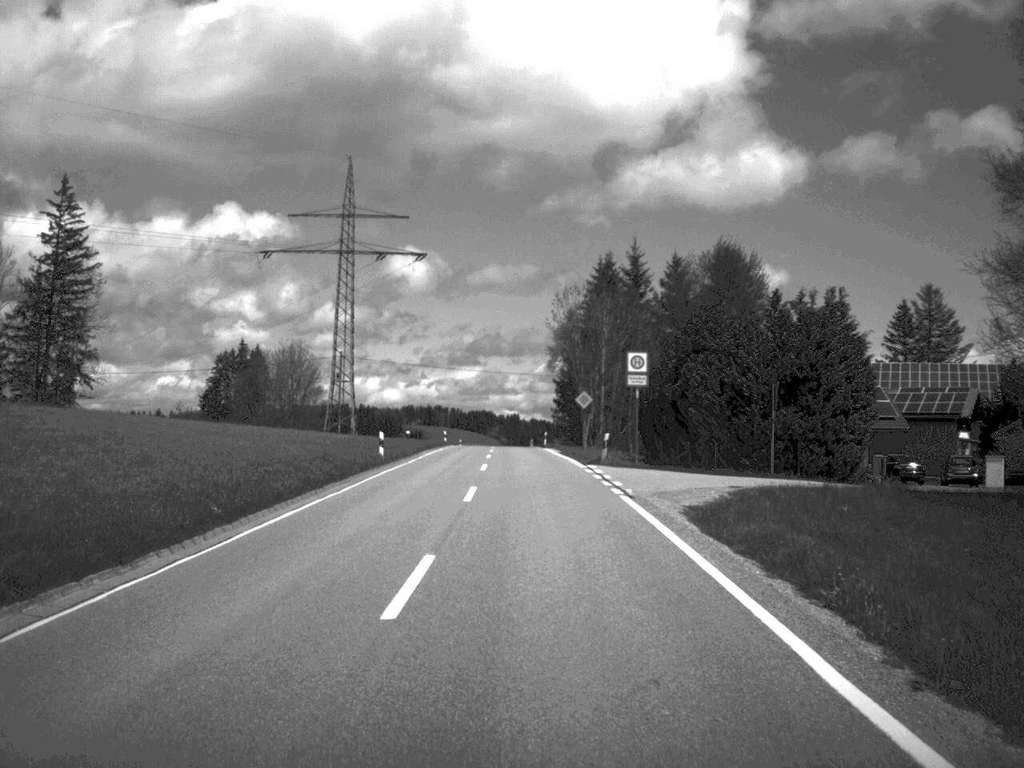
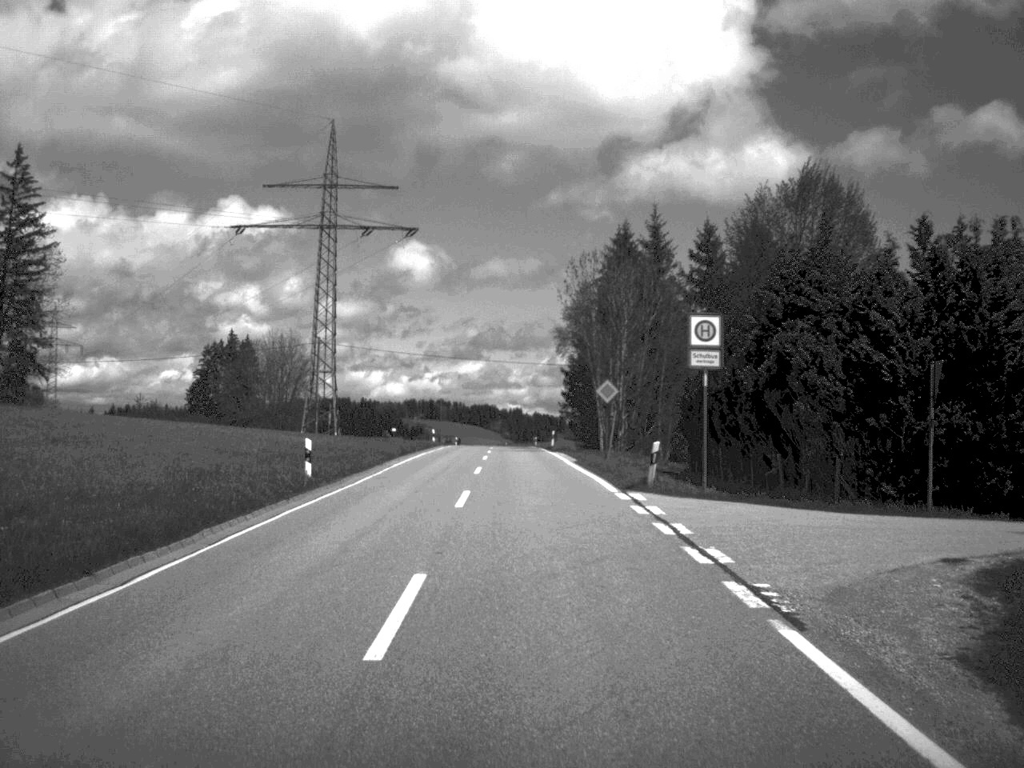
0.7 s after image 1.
(0.0, +13.7) m; 0°
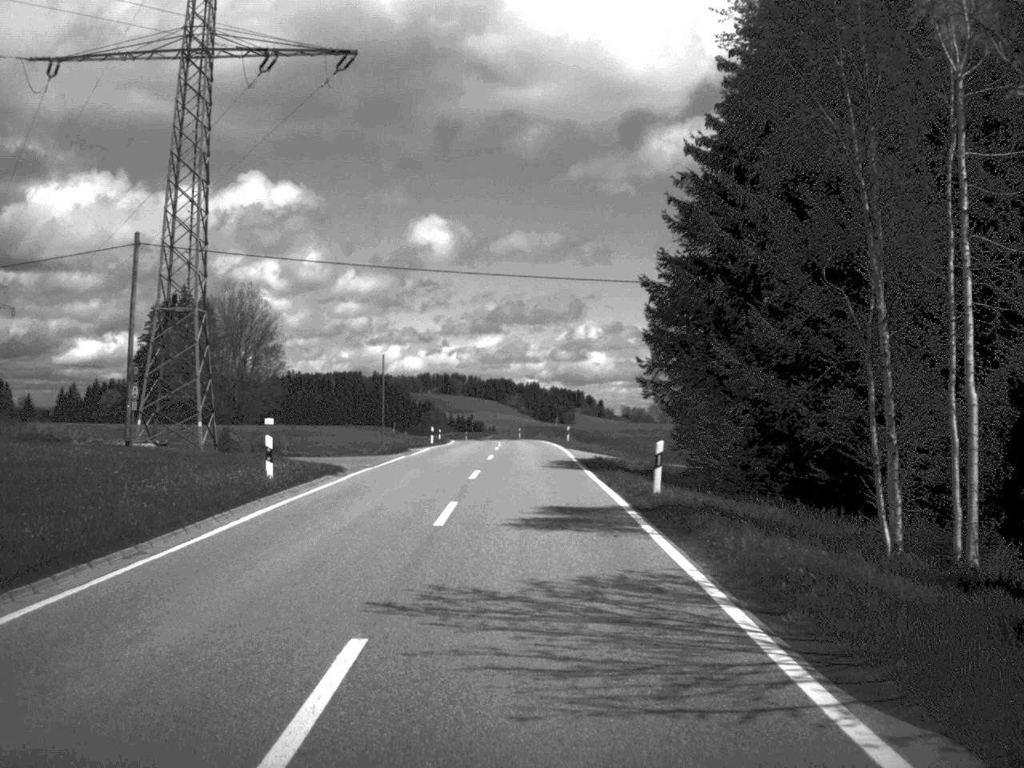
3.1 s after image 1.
(-0.4, +50.1) m; -1°
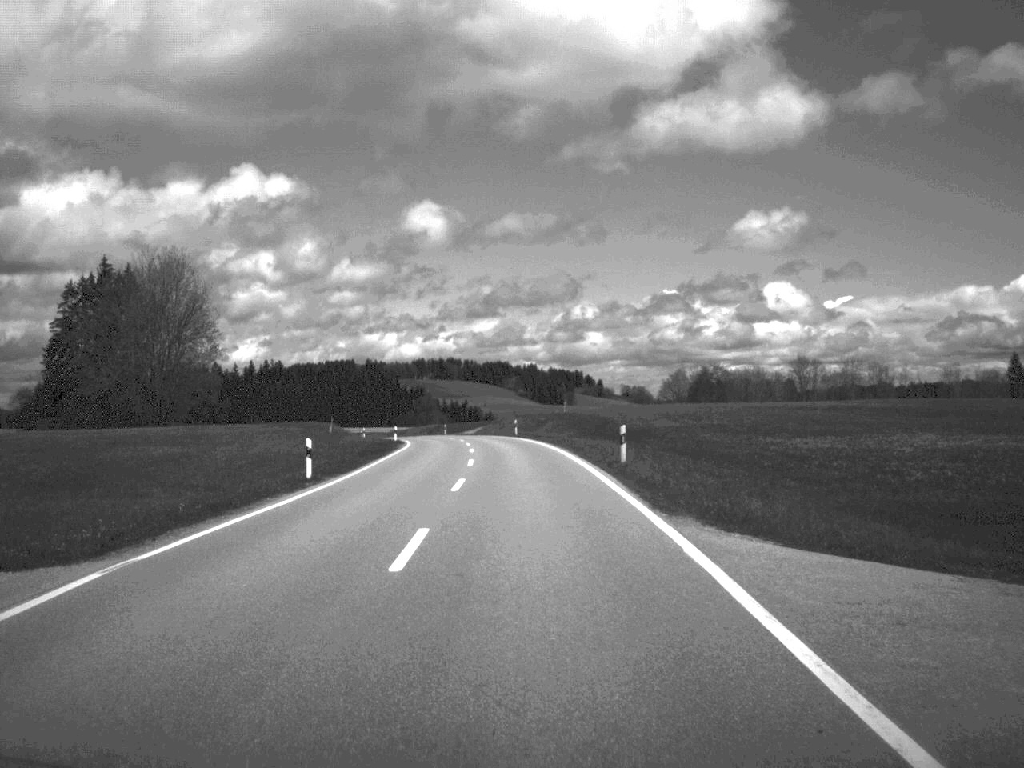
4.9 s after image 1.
(0.0, +40.4) m; 0°
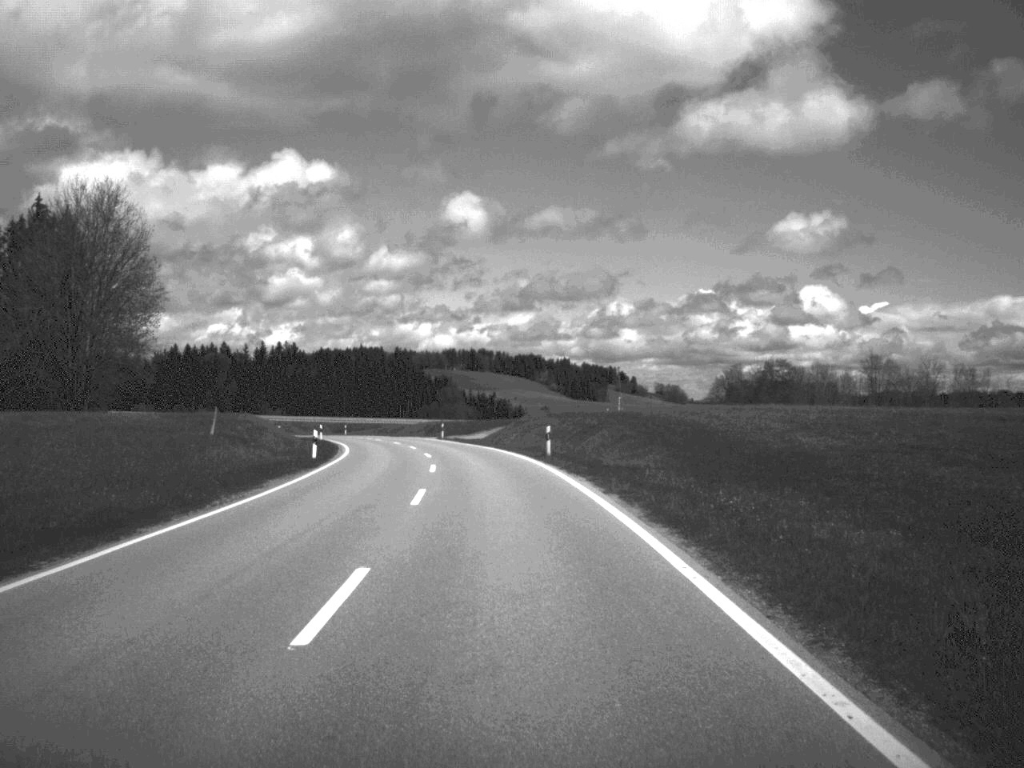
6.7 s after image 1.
(-0.3, +38.8) m; -2°
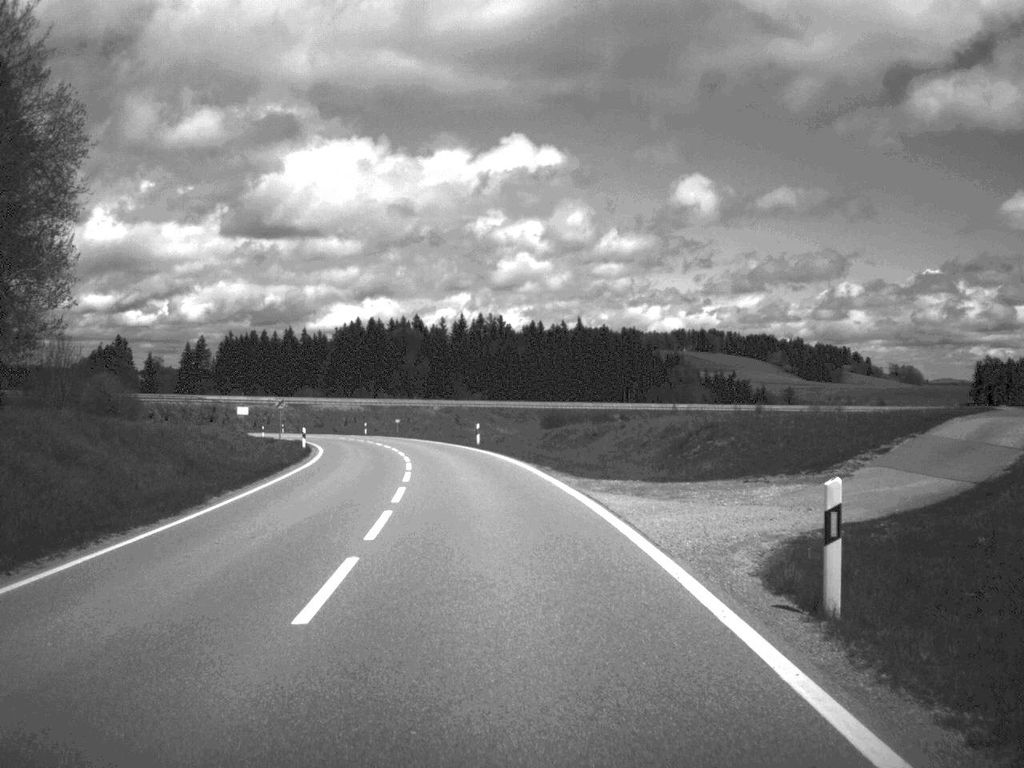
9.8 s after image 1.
(-5.7, +70.3) m; -10°
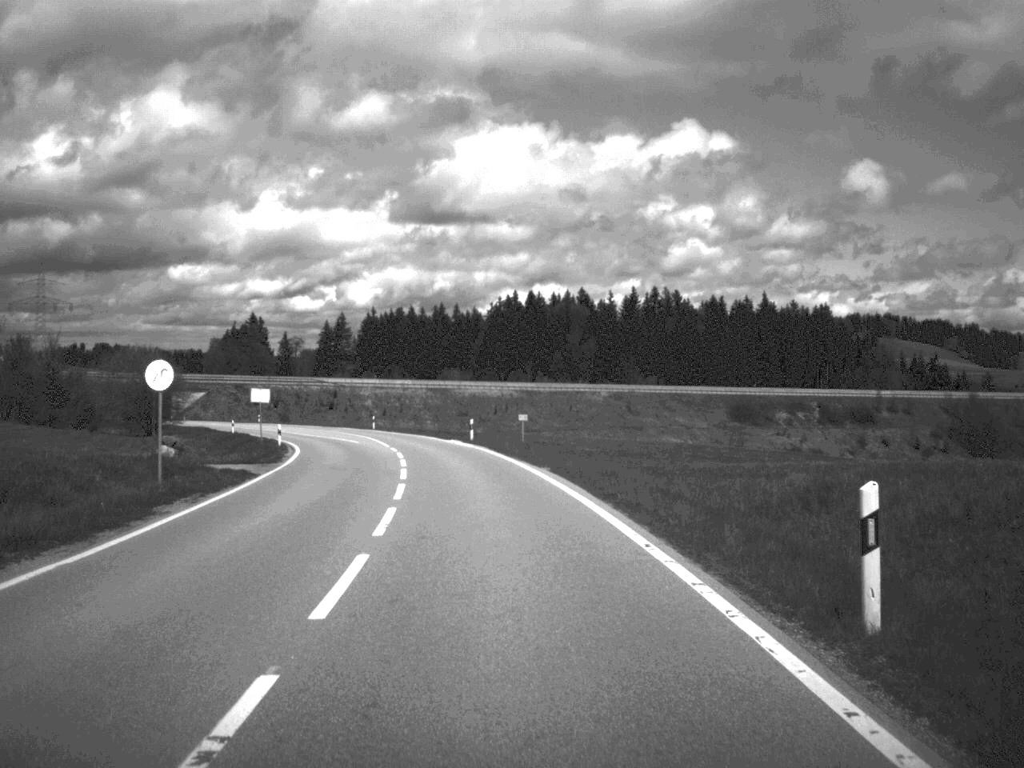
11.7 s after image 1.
(-3.2, +47.0) m; -8°
